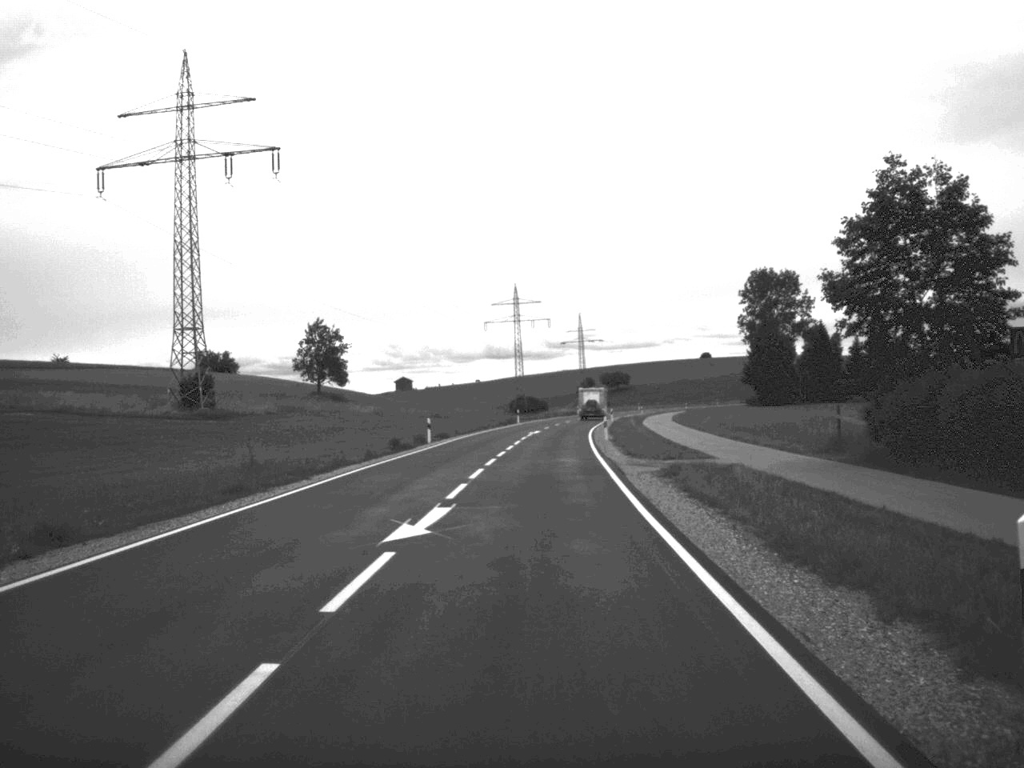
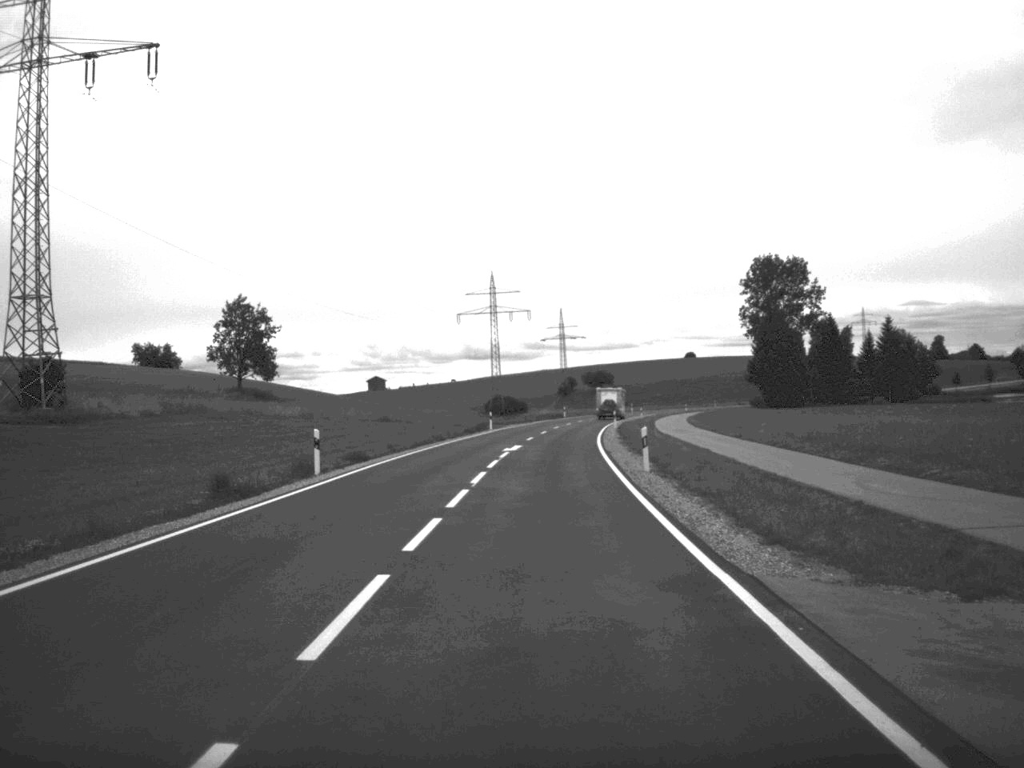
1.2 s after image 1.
(+0.2, +25.4) m; +1°
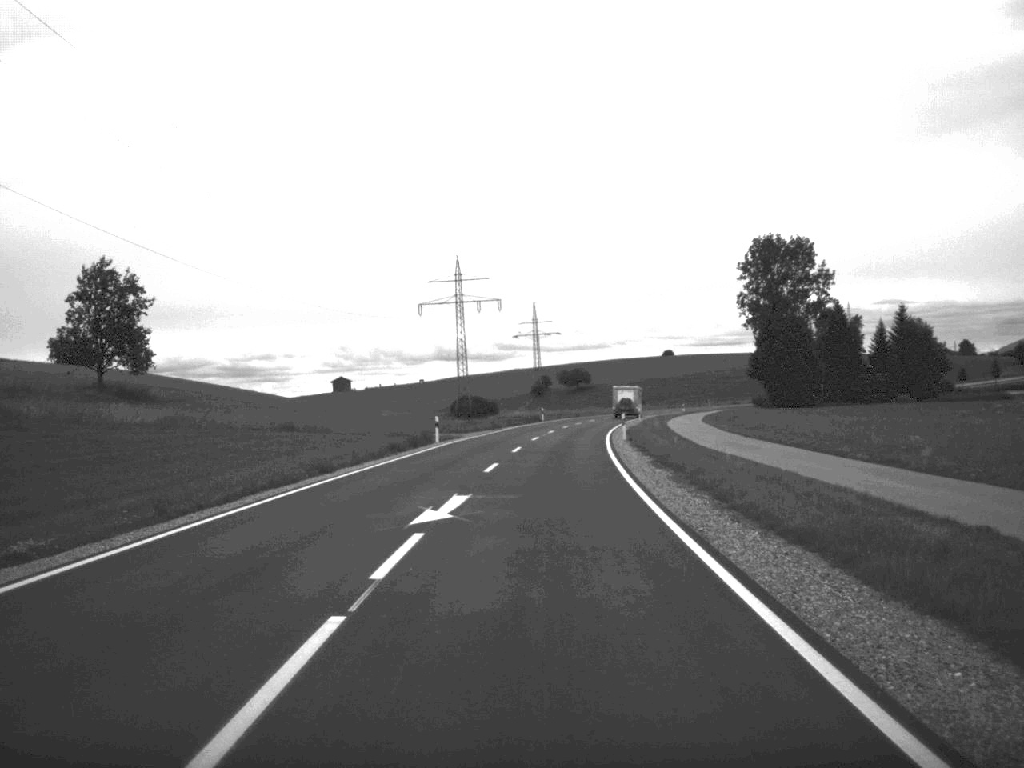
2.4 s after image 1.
(+0.3, +26.1) m; +1°
